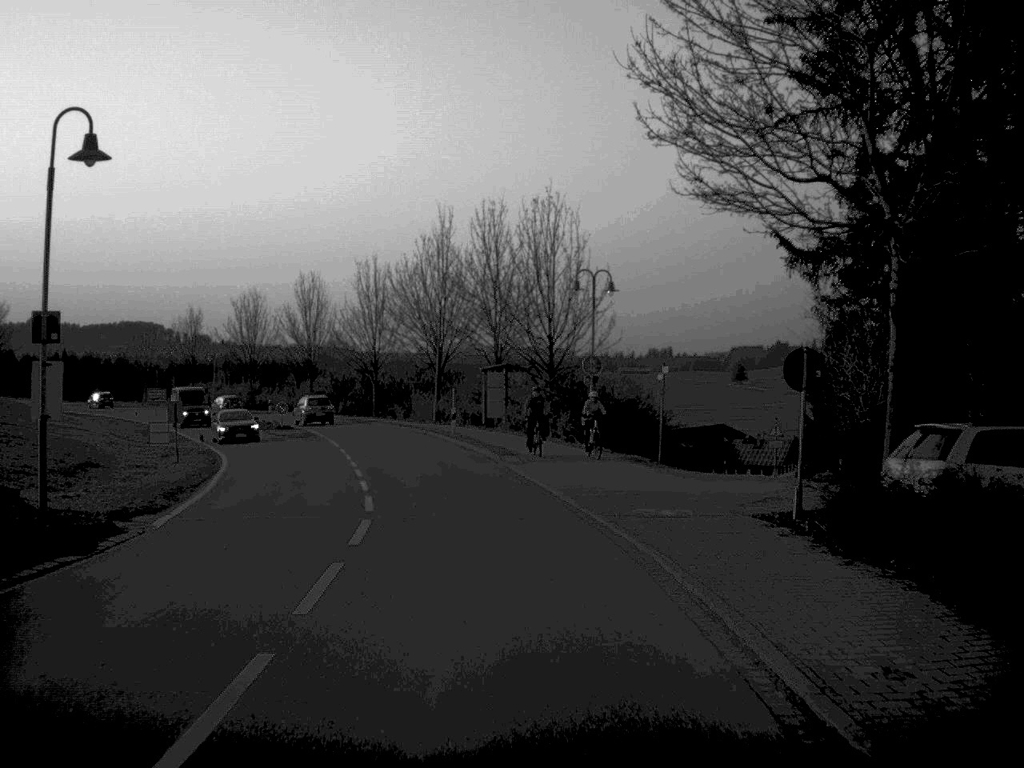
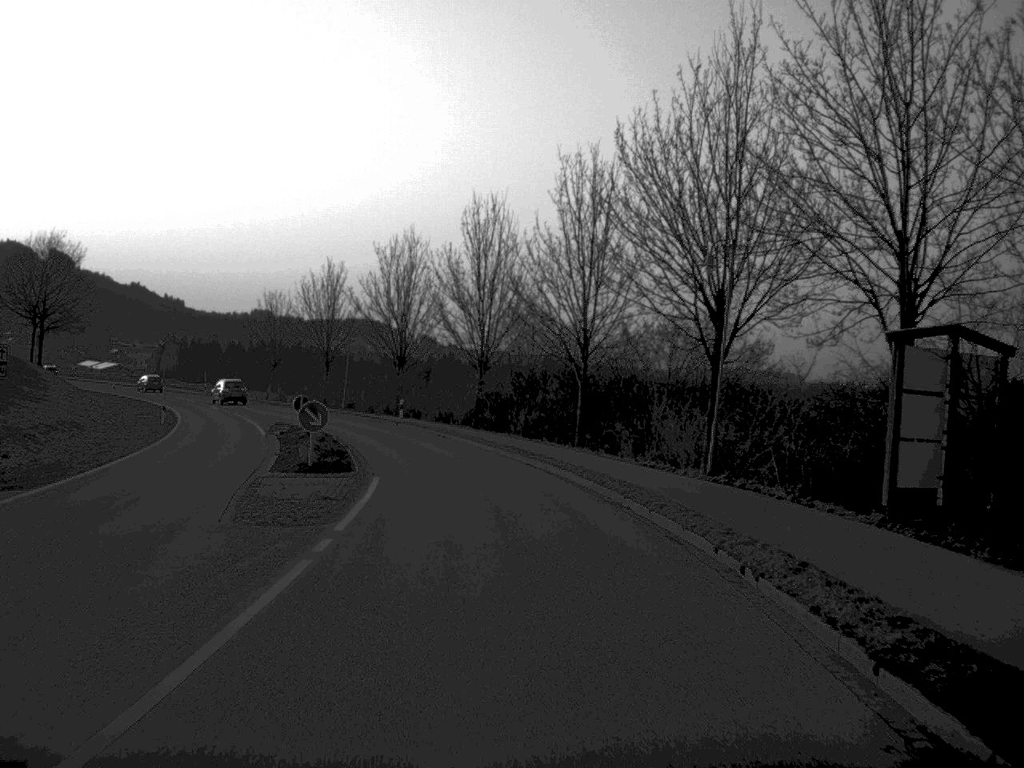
(-3.7, +41.5) m; -10°
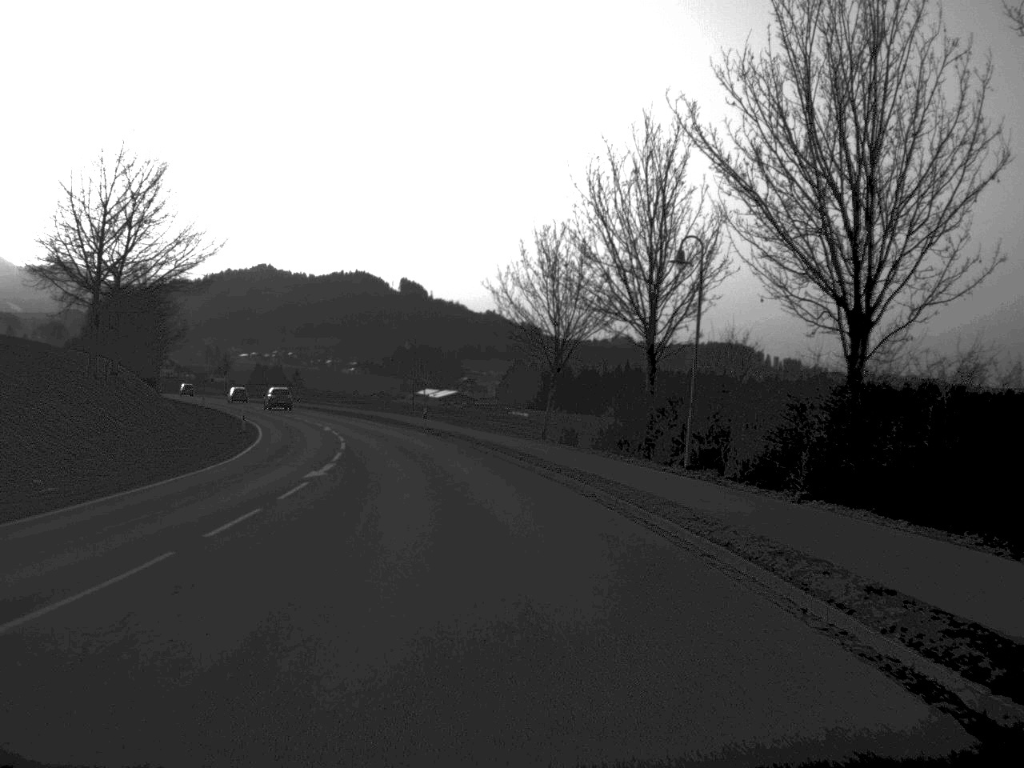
(-6.5, +51.7) m; -16°
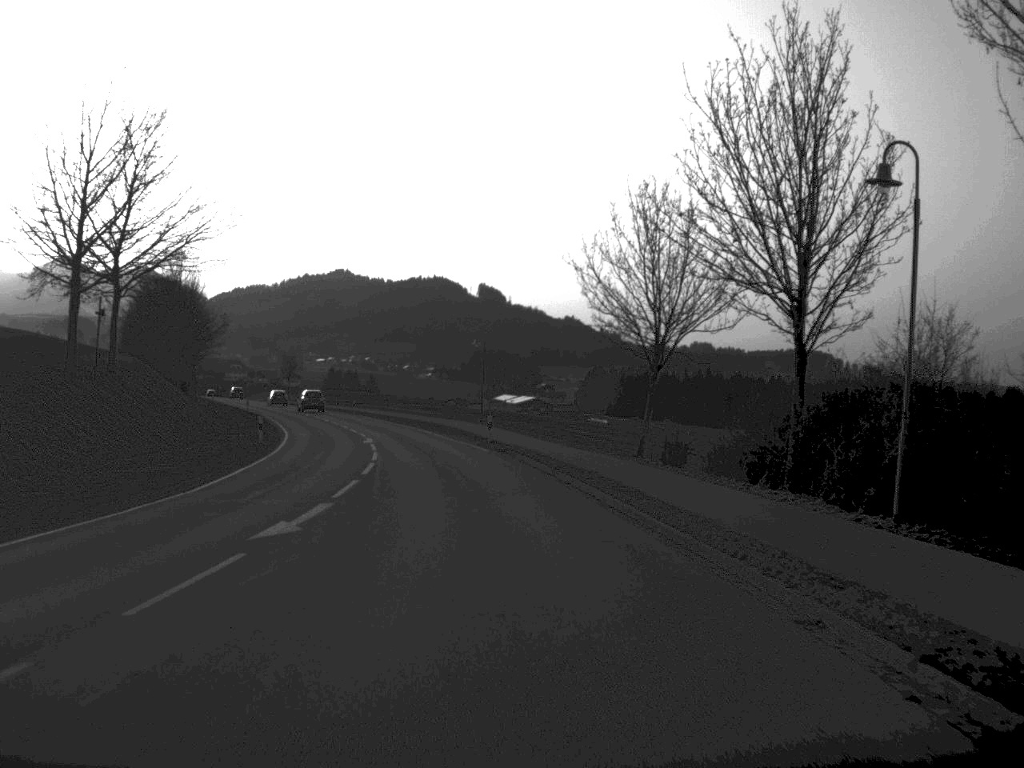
(-0.3, +11.4) m; -3°
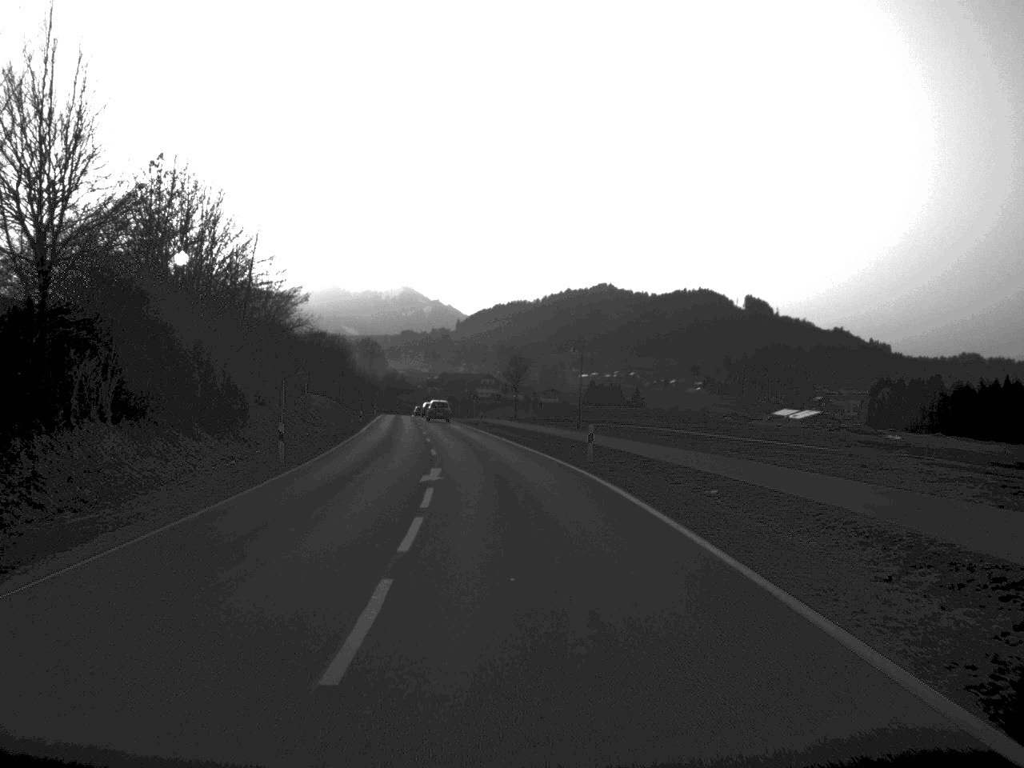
(-6.9, +60.5) m; -12°
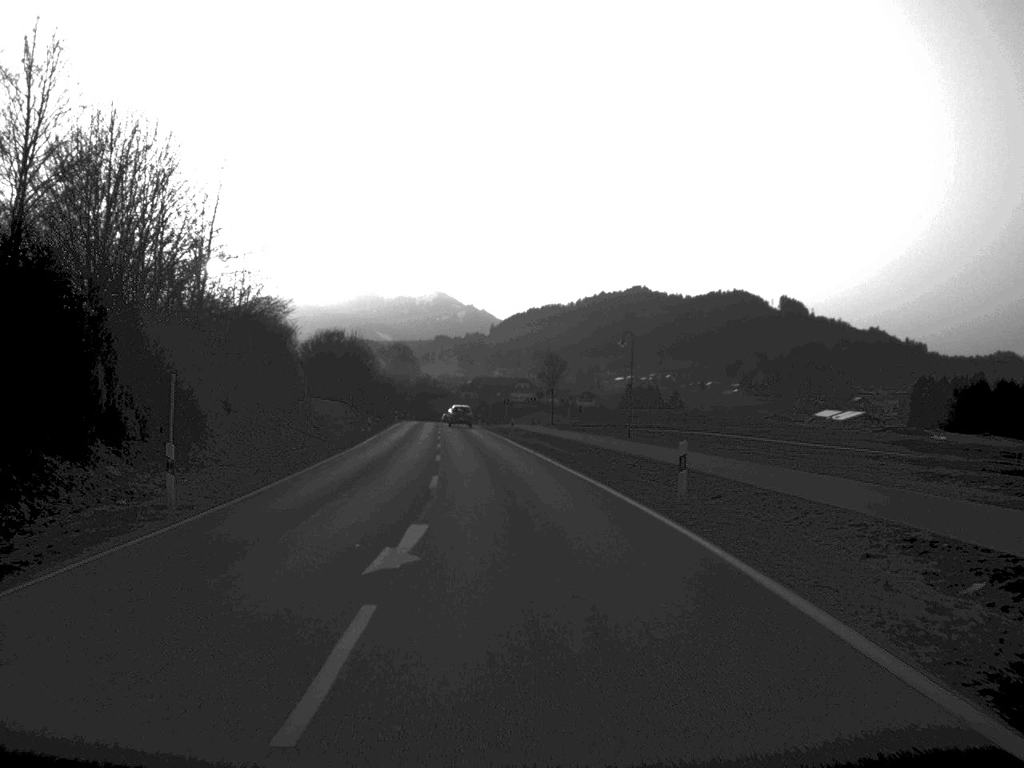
(-0.2, +13.0) m; -2°
